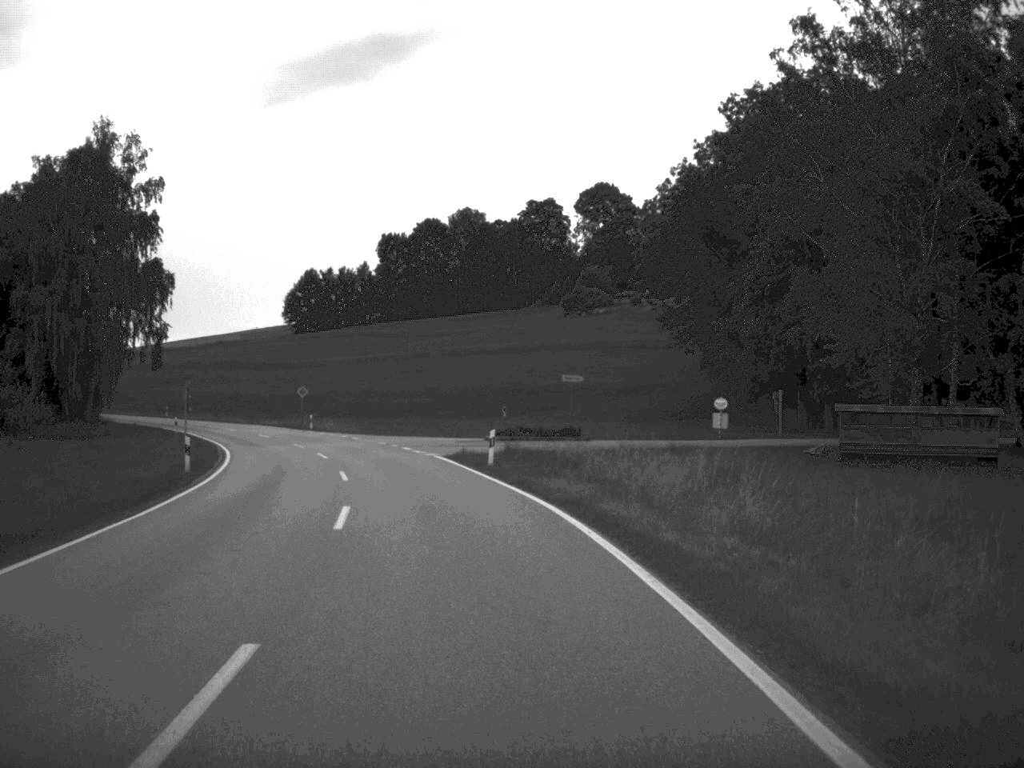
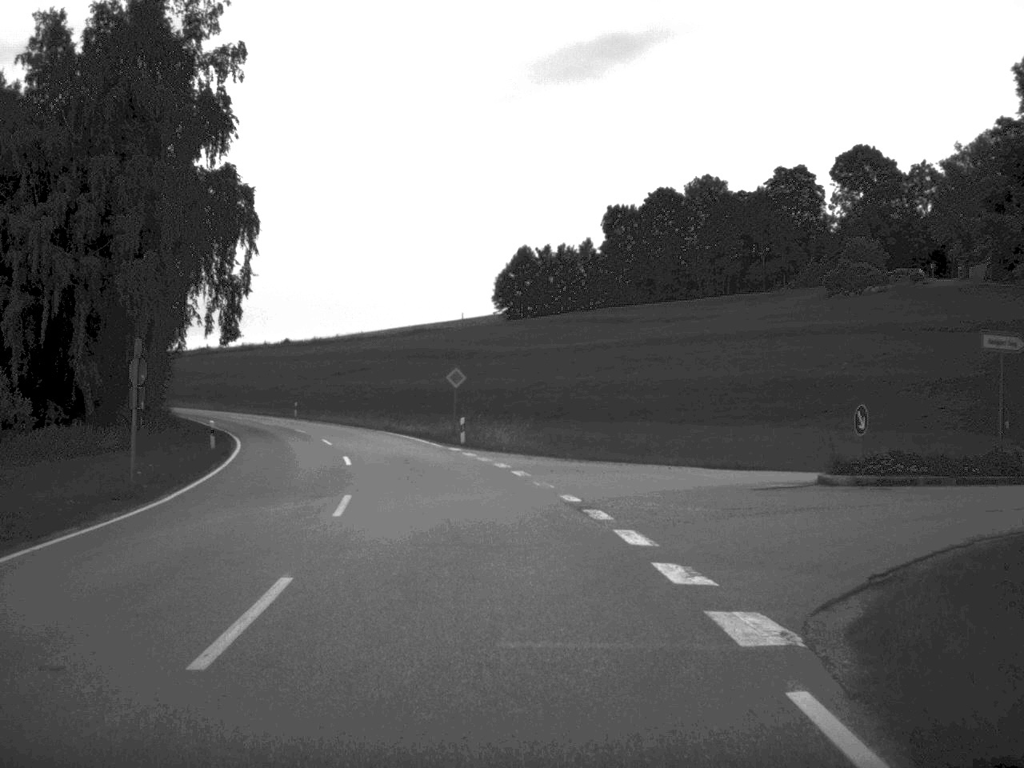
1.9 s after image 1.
(-2.9, +33.1) m; -10°
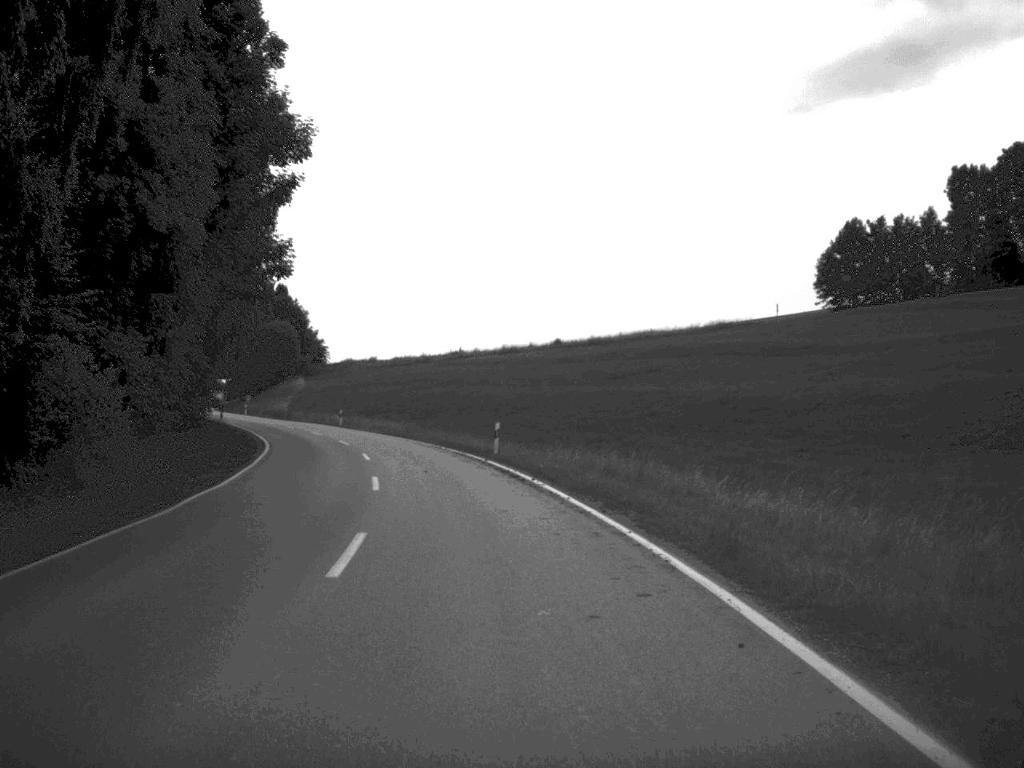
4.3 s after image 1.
(-4.8, +42.7) m; -13°
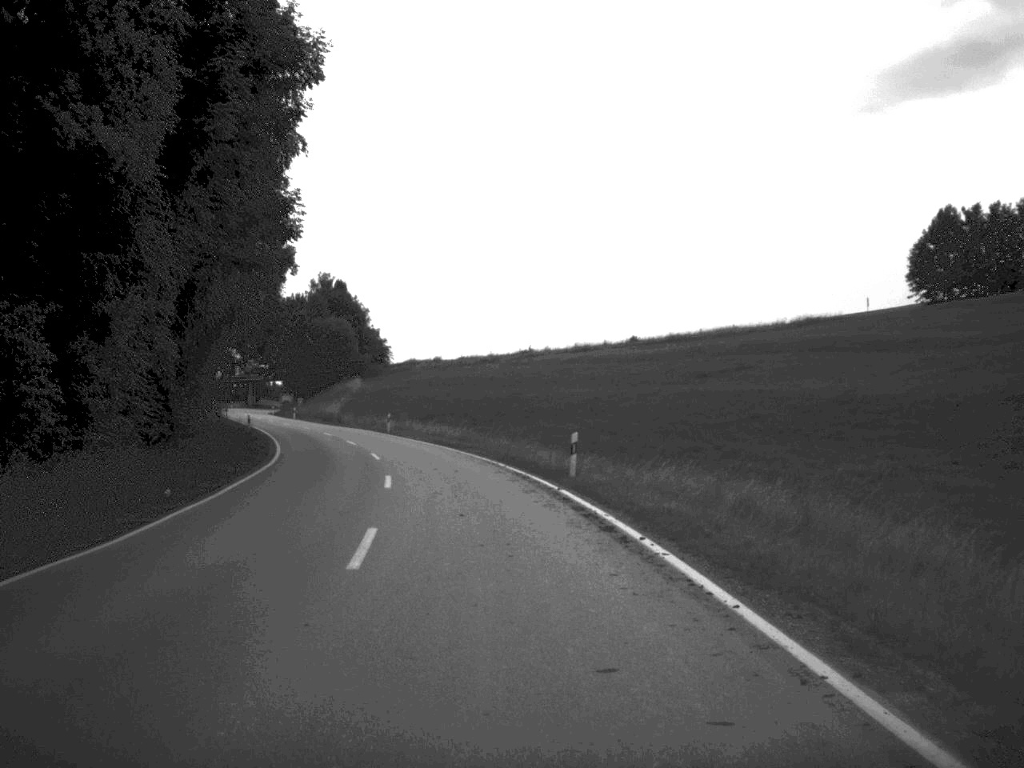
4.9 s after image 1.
(-0.3, +10.9) m; -3°
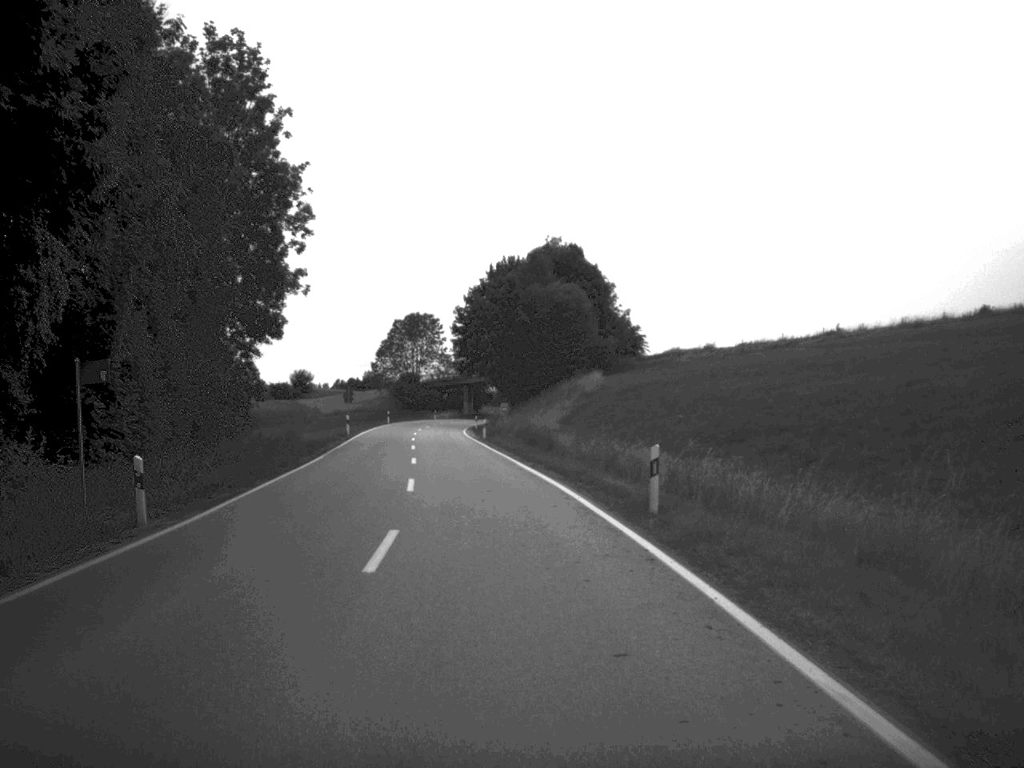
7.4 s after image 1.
(-5.1, +47.9) m; -11°
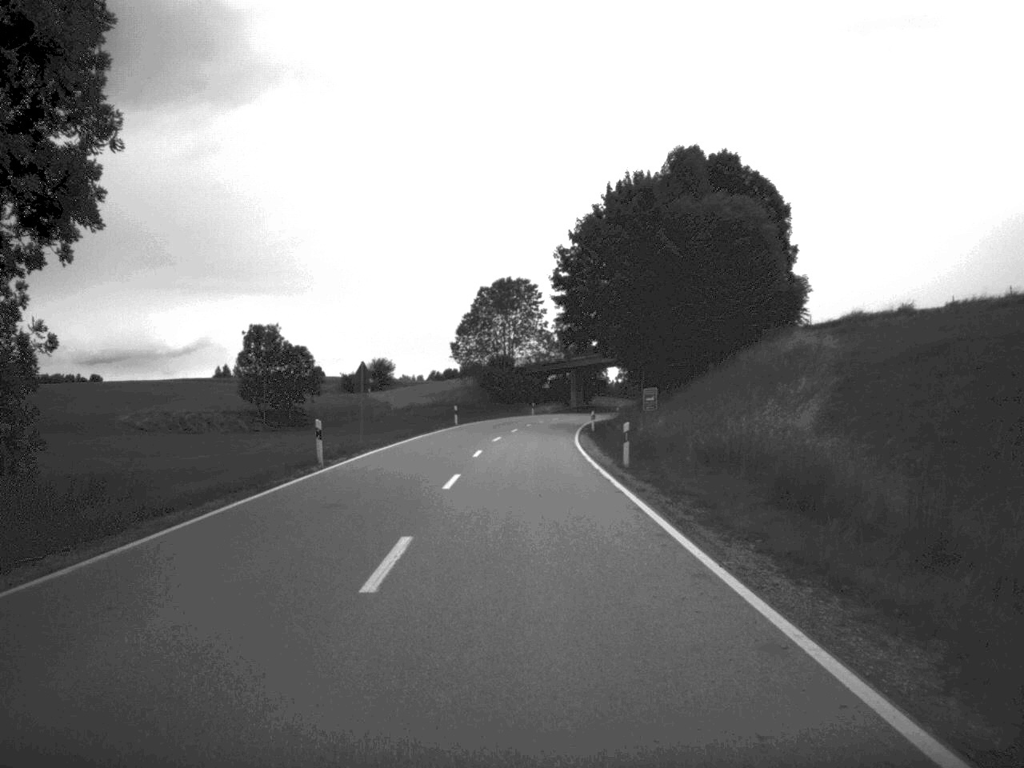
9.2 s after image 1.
(-2.0, +37.2) m; -5°
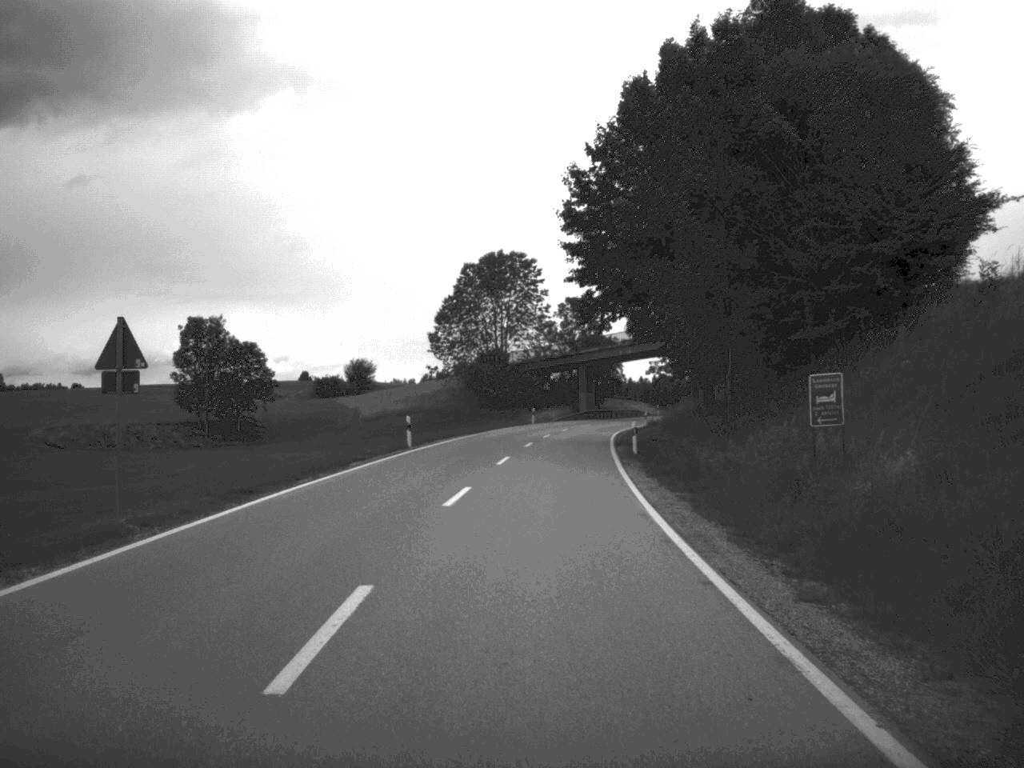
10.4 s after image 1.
(0.0, +26.3) m; 0°
